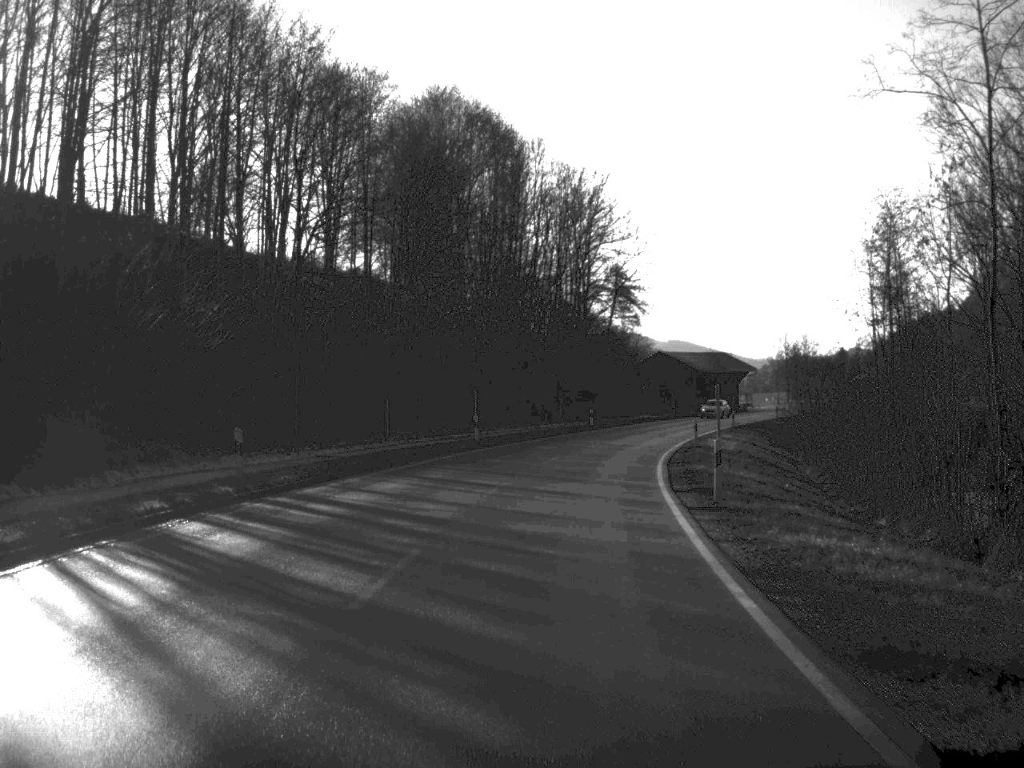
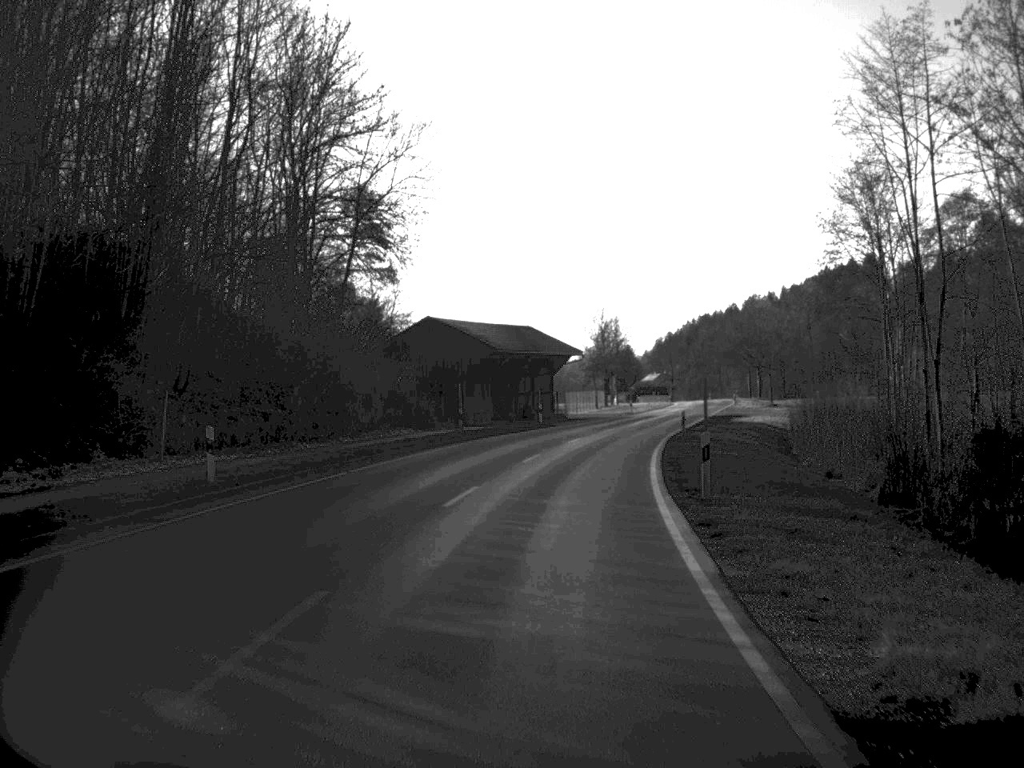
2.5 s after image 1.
(+4.8, +50.8) m; +11°
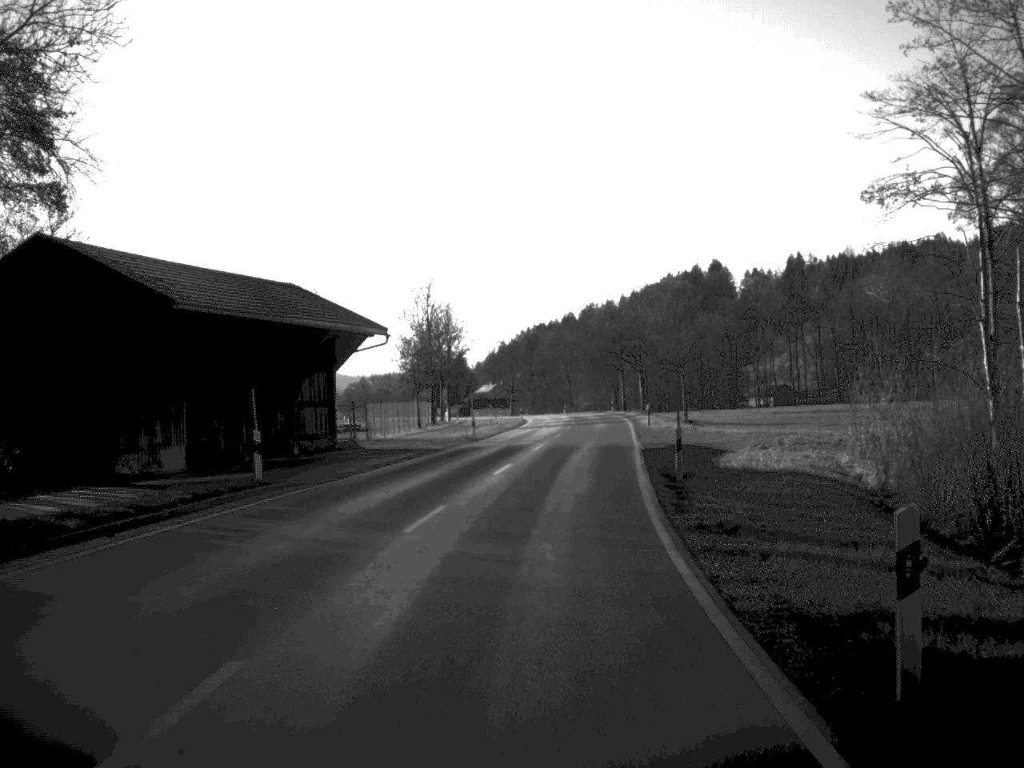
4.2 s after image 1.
(+2.5, +38.4) m; +8°
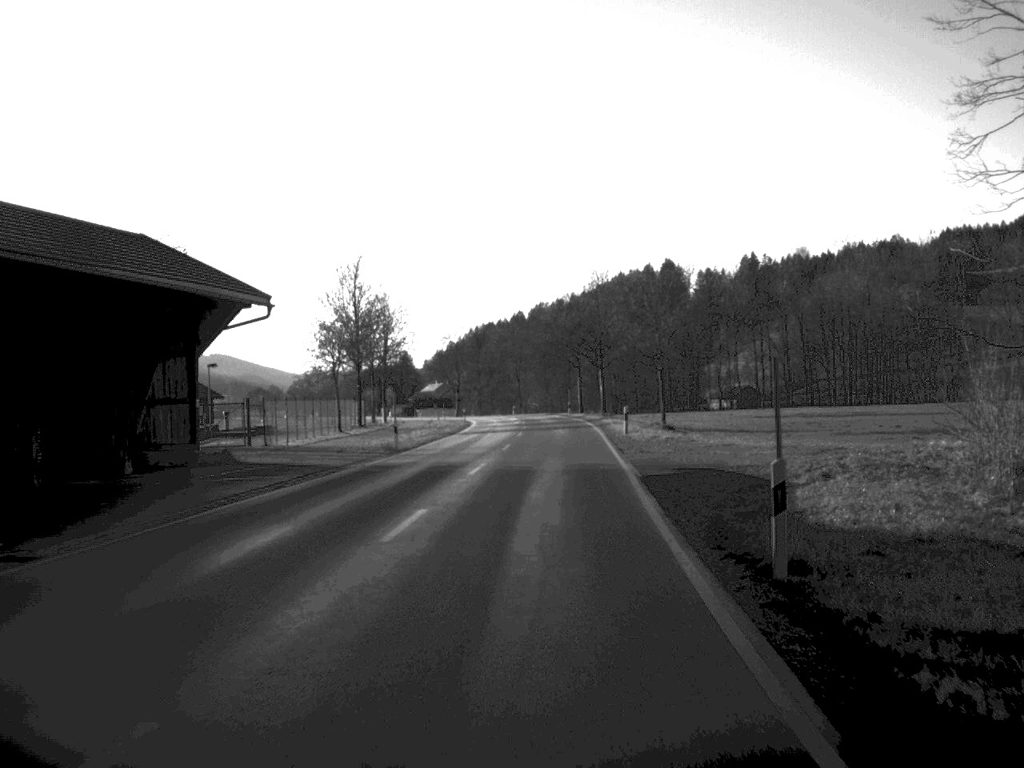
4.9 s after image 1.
(+0.3, +13.6) m; +2°
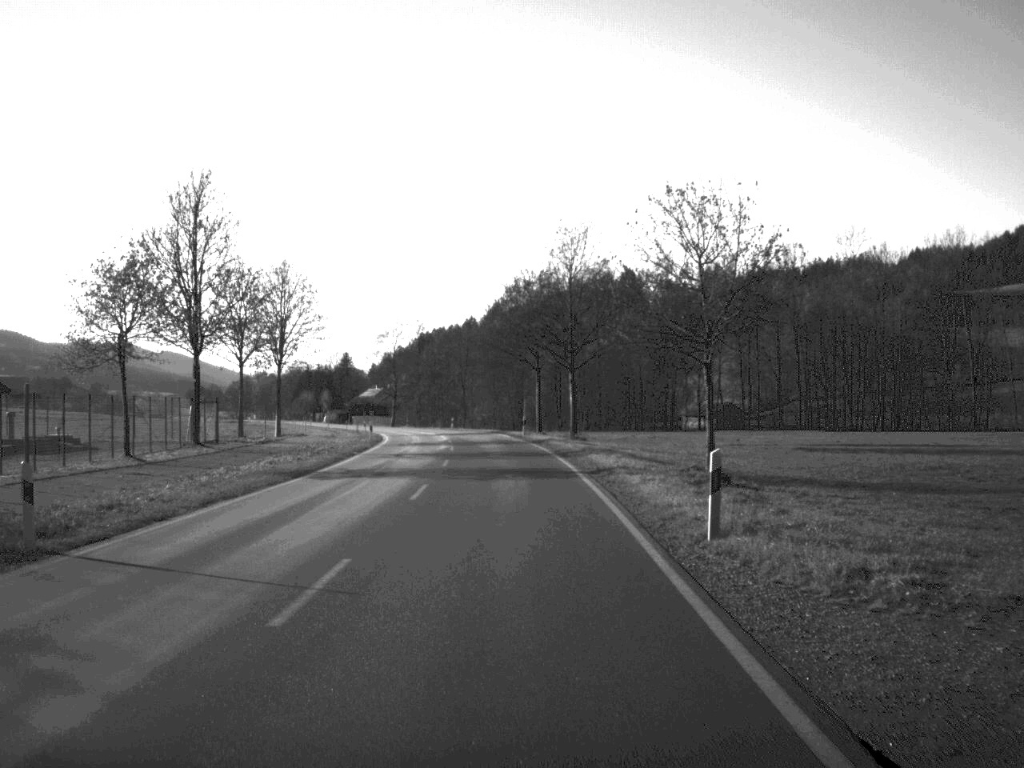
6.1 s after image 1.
(+0.7, +28.8) m; +2°
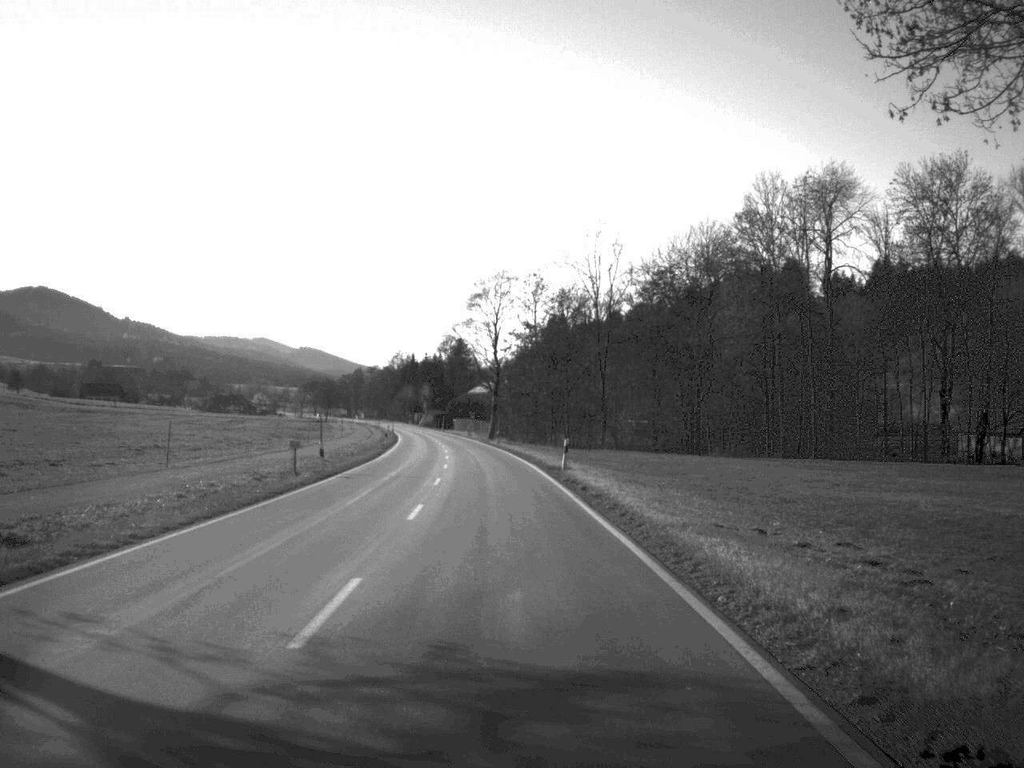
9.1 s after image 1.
(-3.3, +72.5) m; -7°
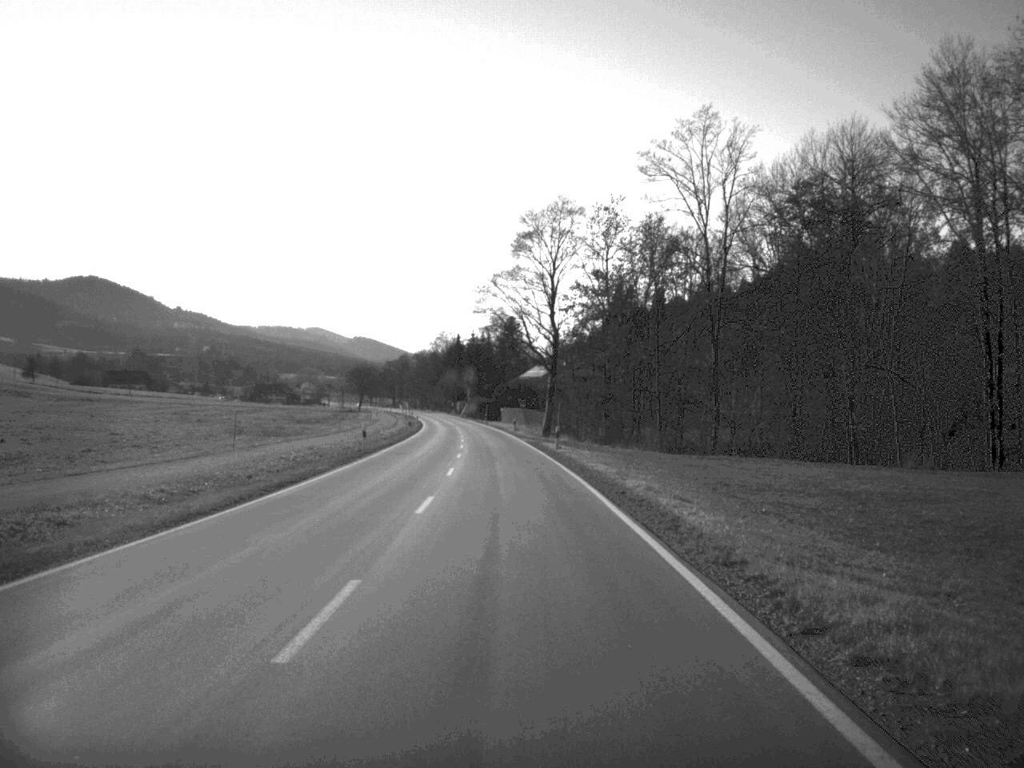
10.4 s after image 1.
(-0.9, +36.9) m; -2°
